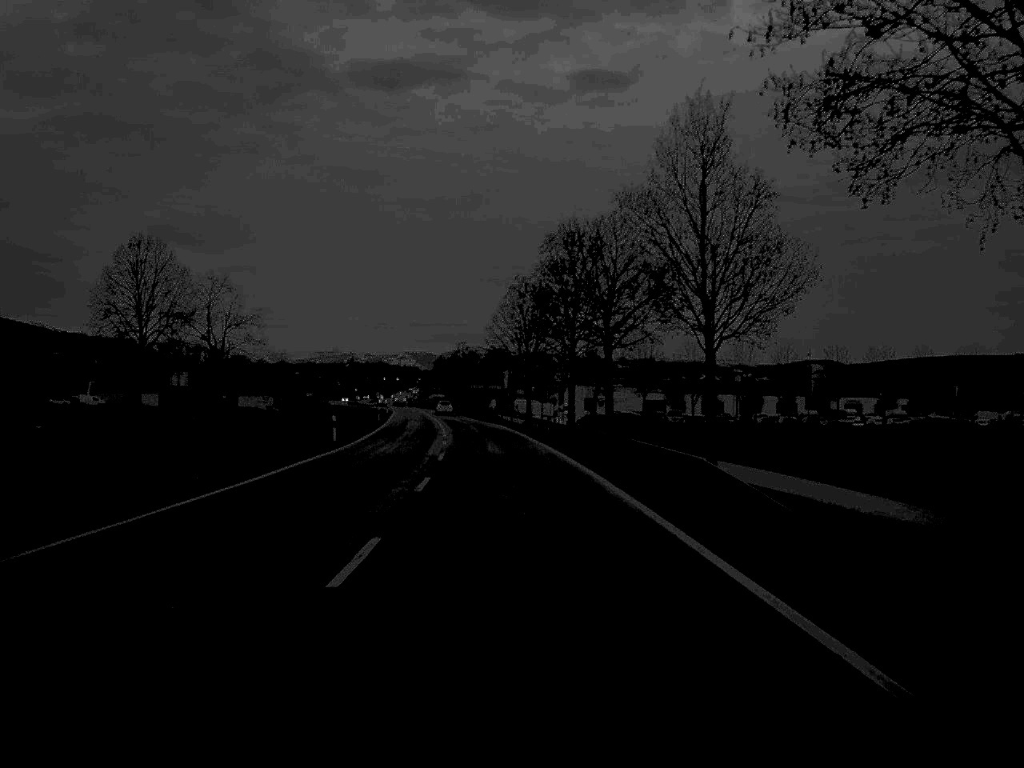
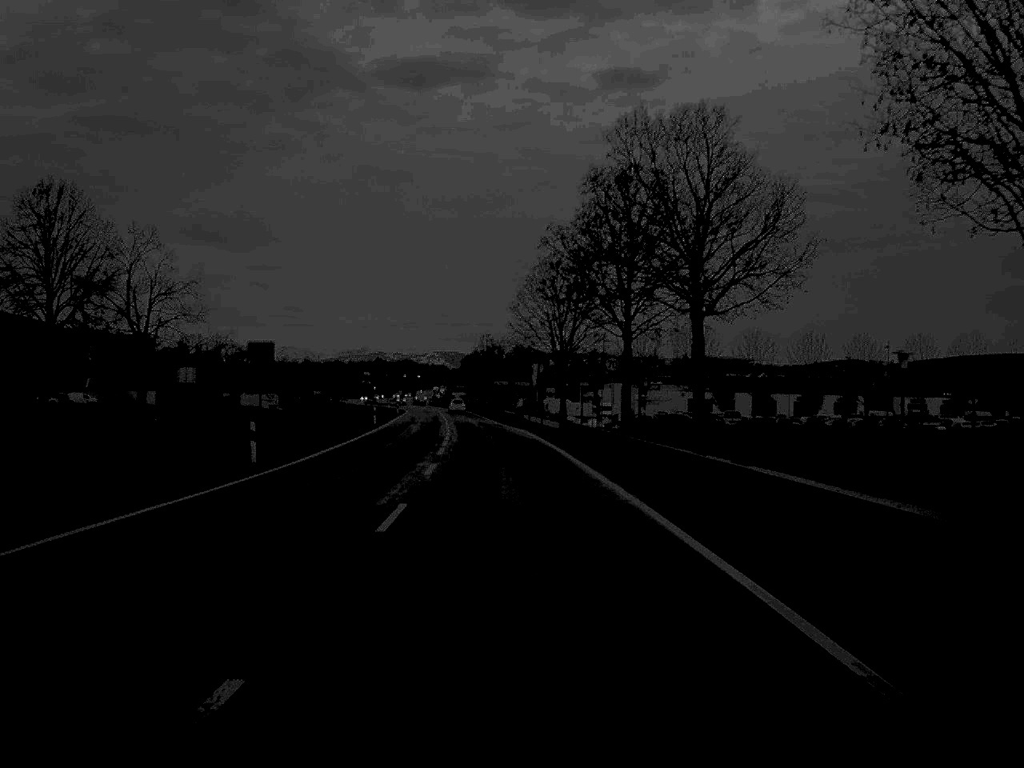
(-0.2, +19.7) m; -1°
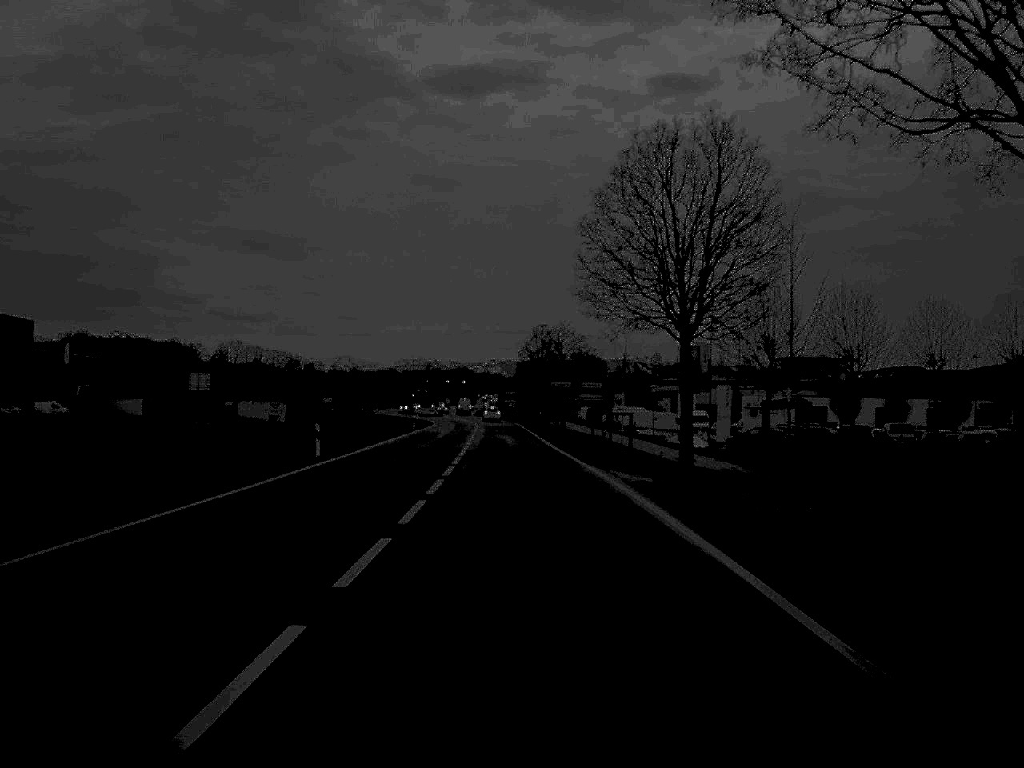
(-0.8, +37.4) m; -2°
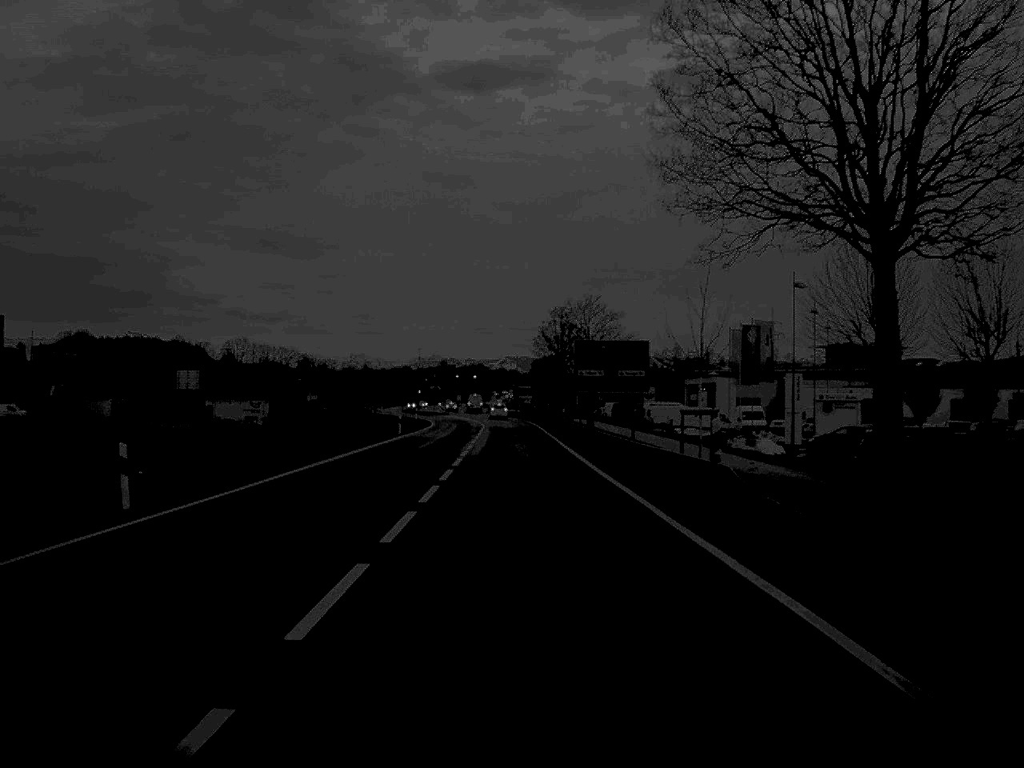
(-0.1, +20.5) m; -1°
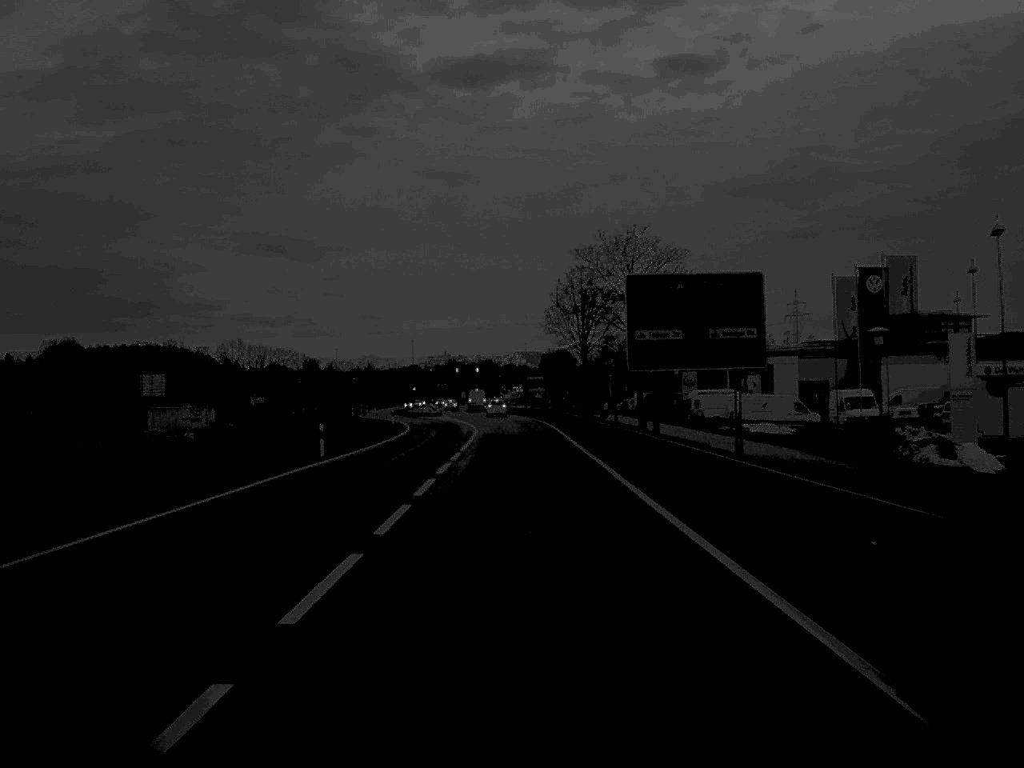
(-0.1, +29.4) m; 0°
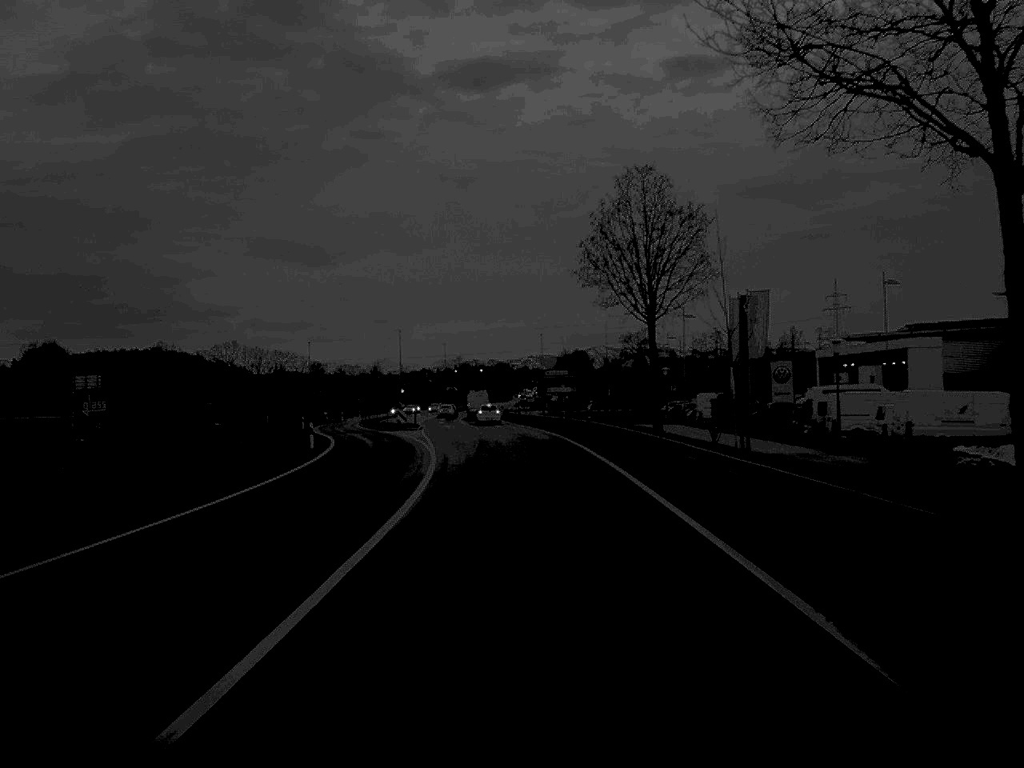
(-0.3, +38.9) m; -1°
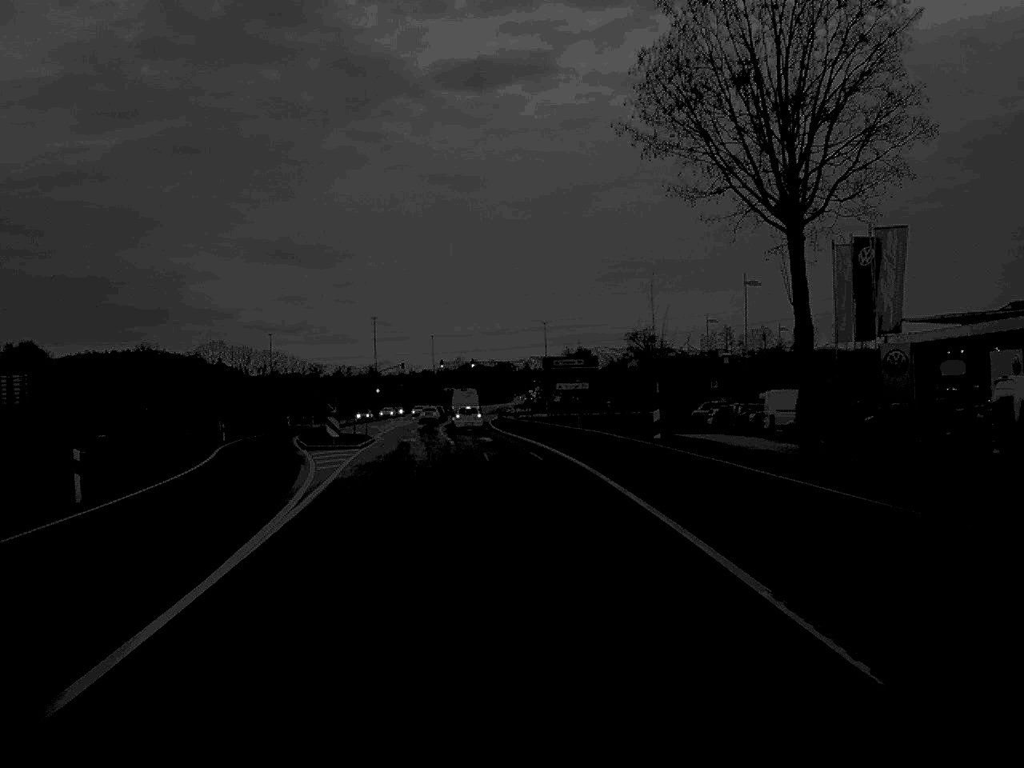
(+0.1, +26.8) m; 0°
